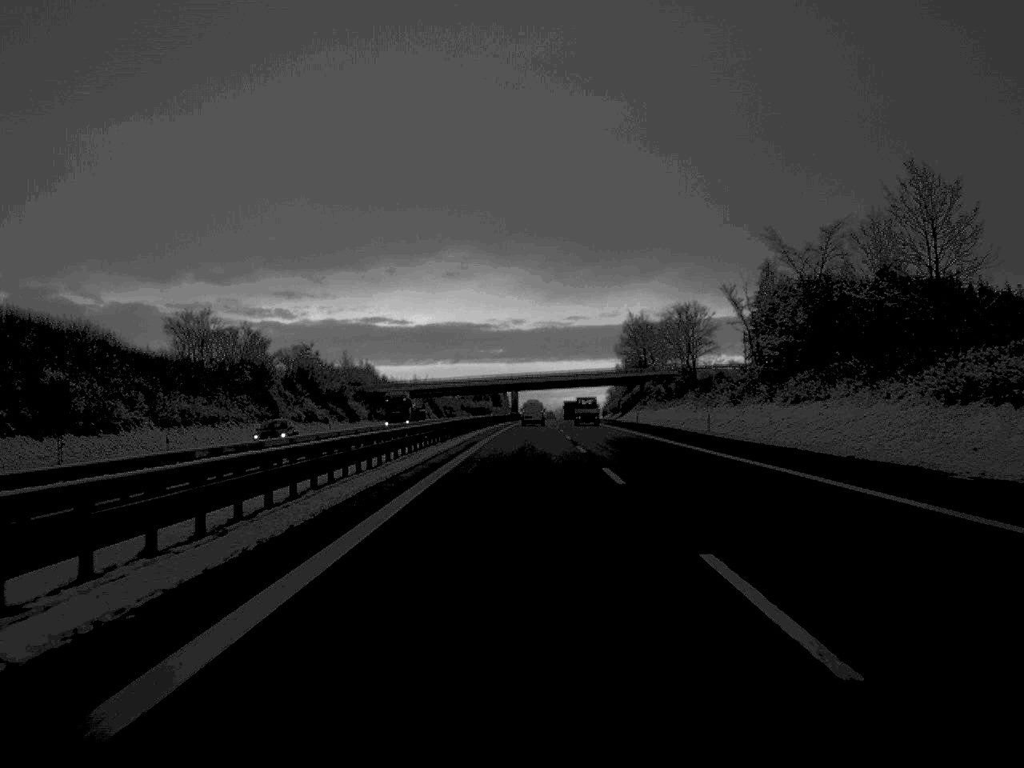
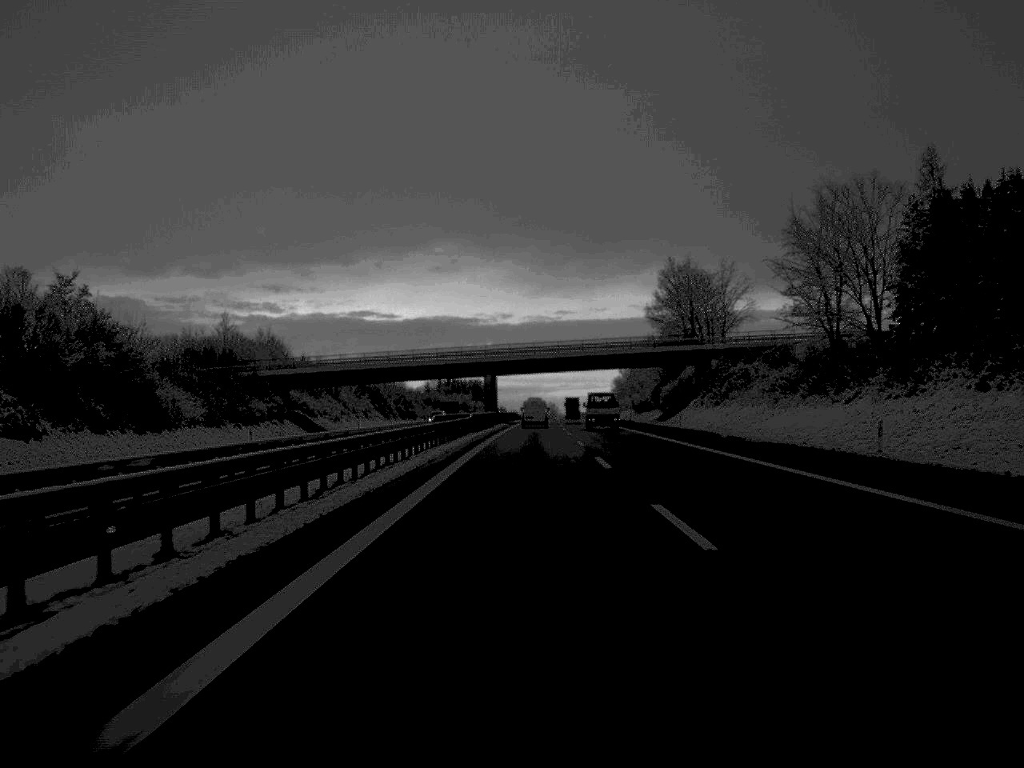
(+0.3, +83.4) m; +1°
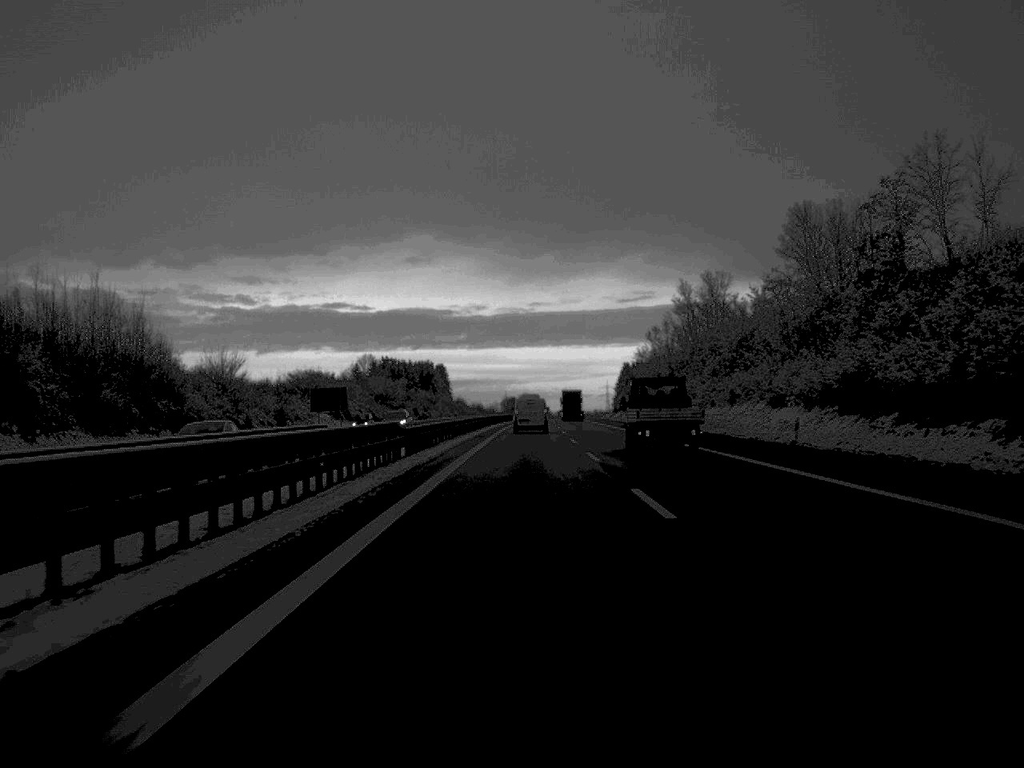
(+1.6, +139.5) m; +1°
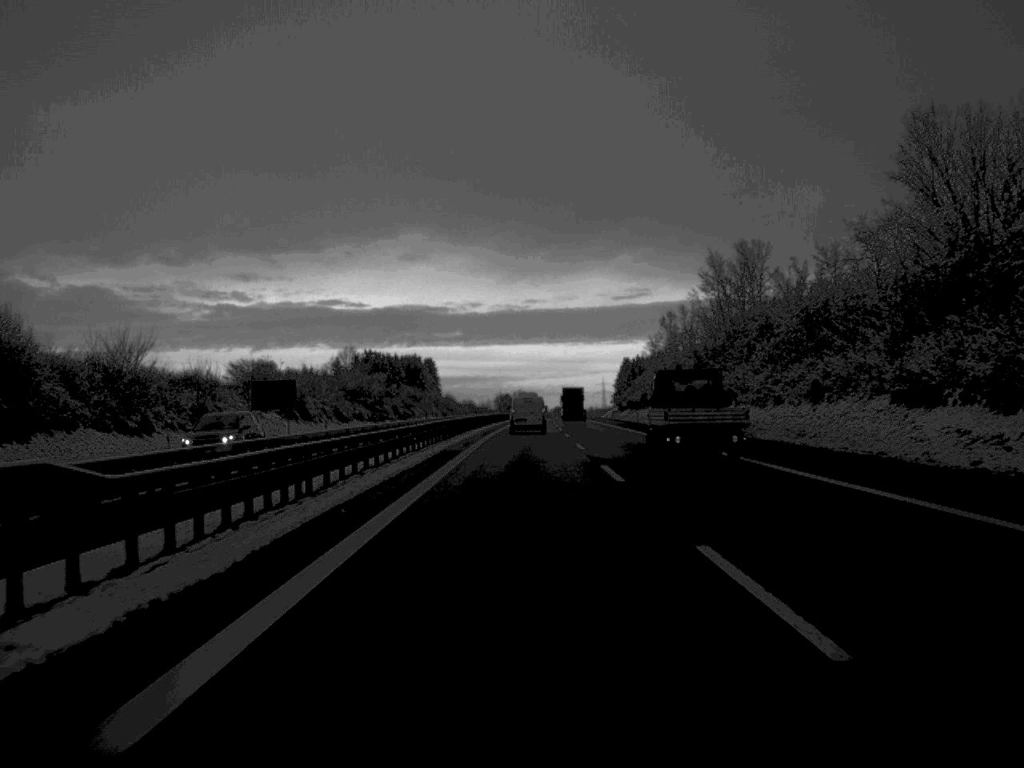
(+0.1, +27.4) m; 0°
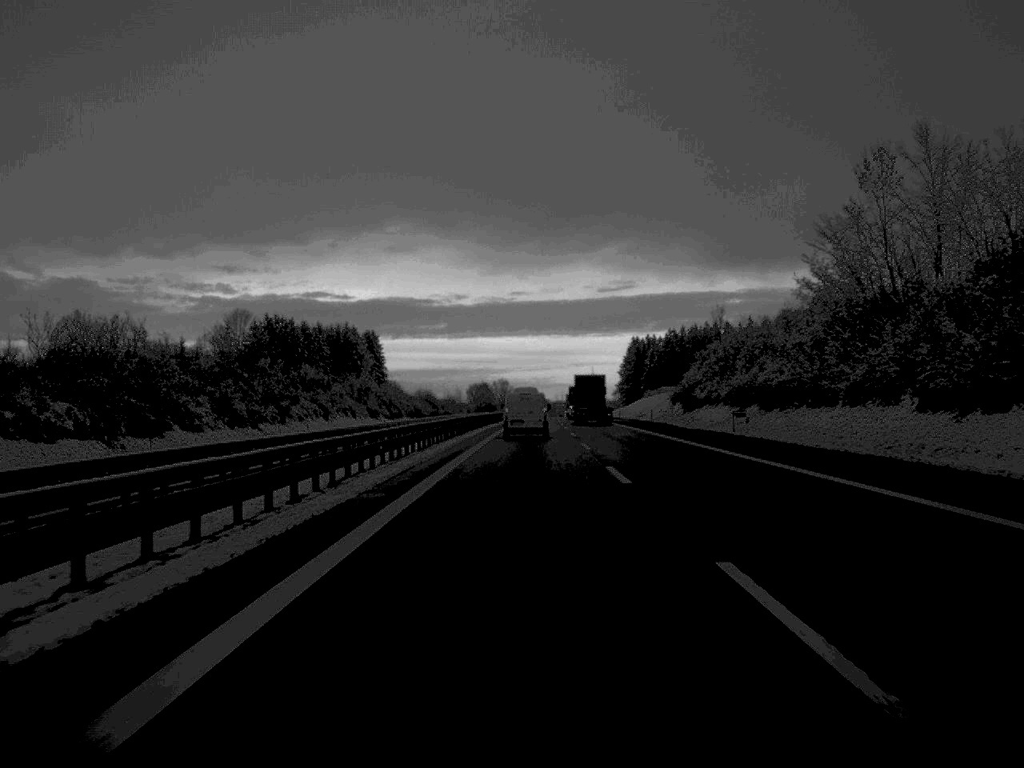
(+0.7, +109.2) m; +1°
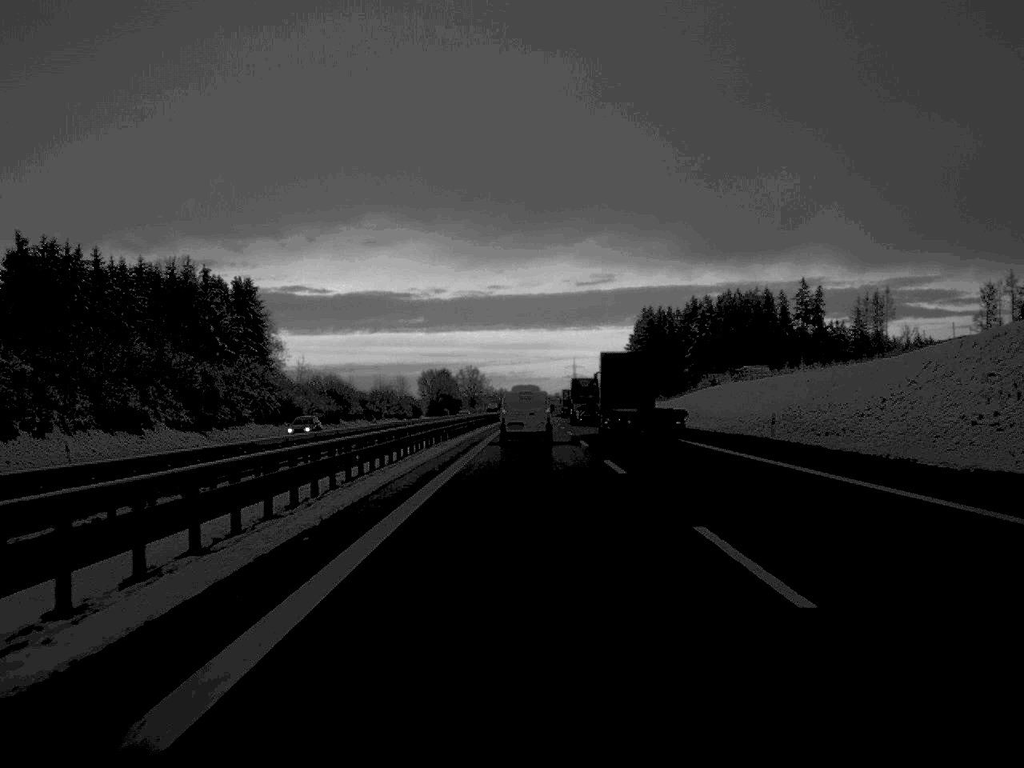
(+0.7, +104.1) m; +1°
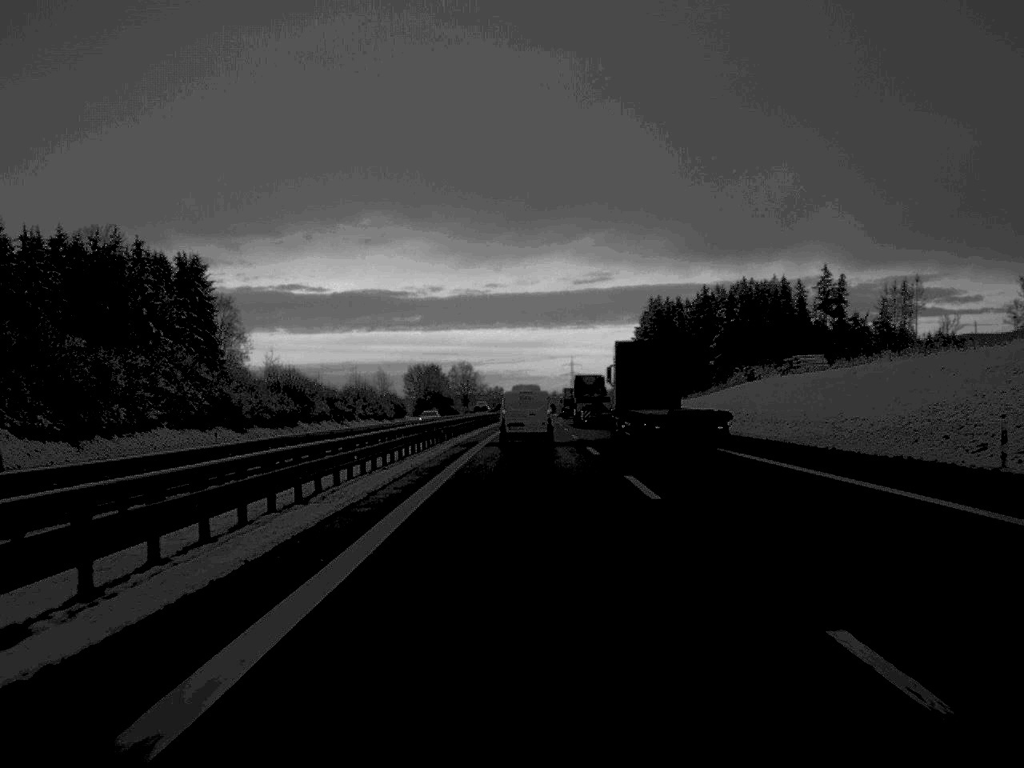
(0.0, +25.2) m; 0°
